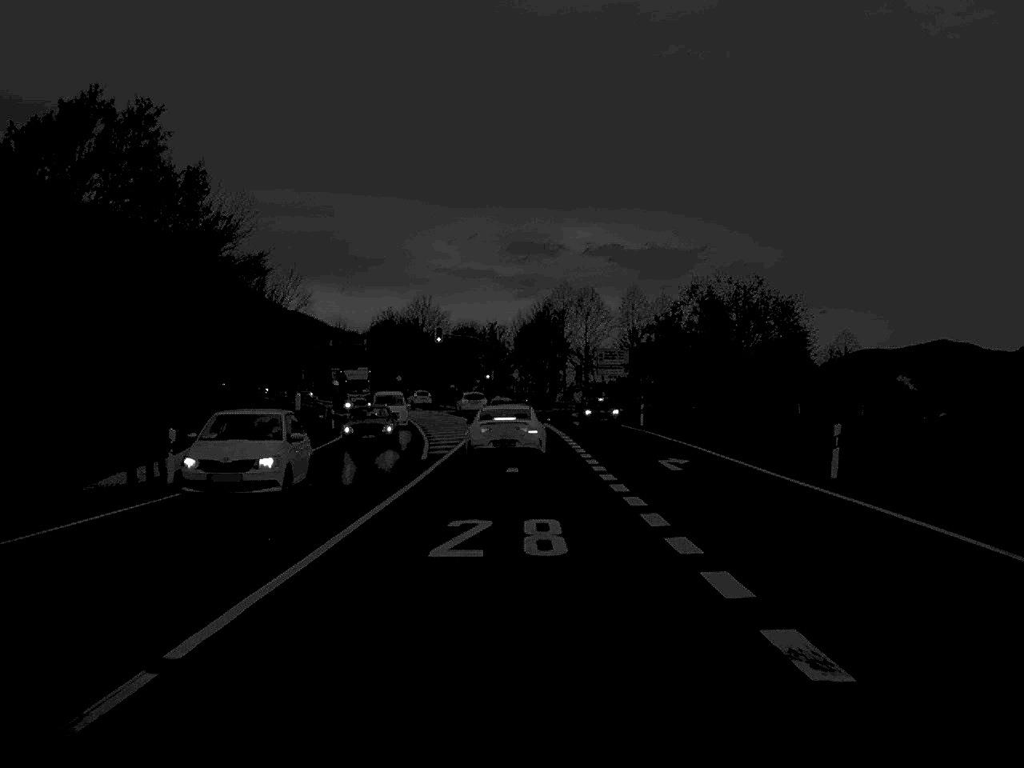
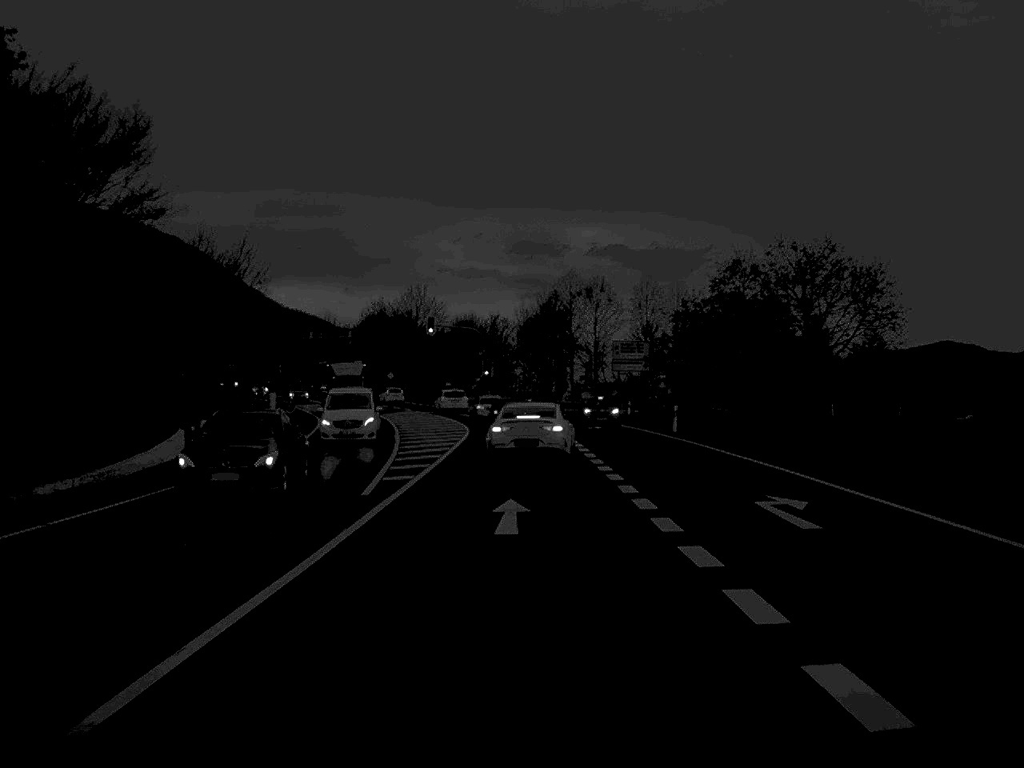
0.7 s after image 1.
(0.0, +13.1) m; 0°
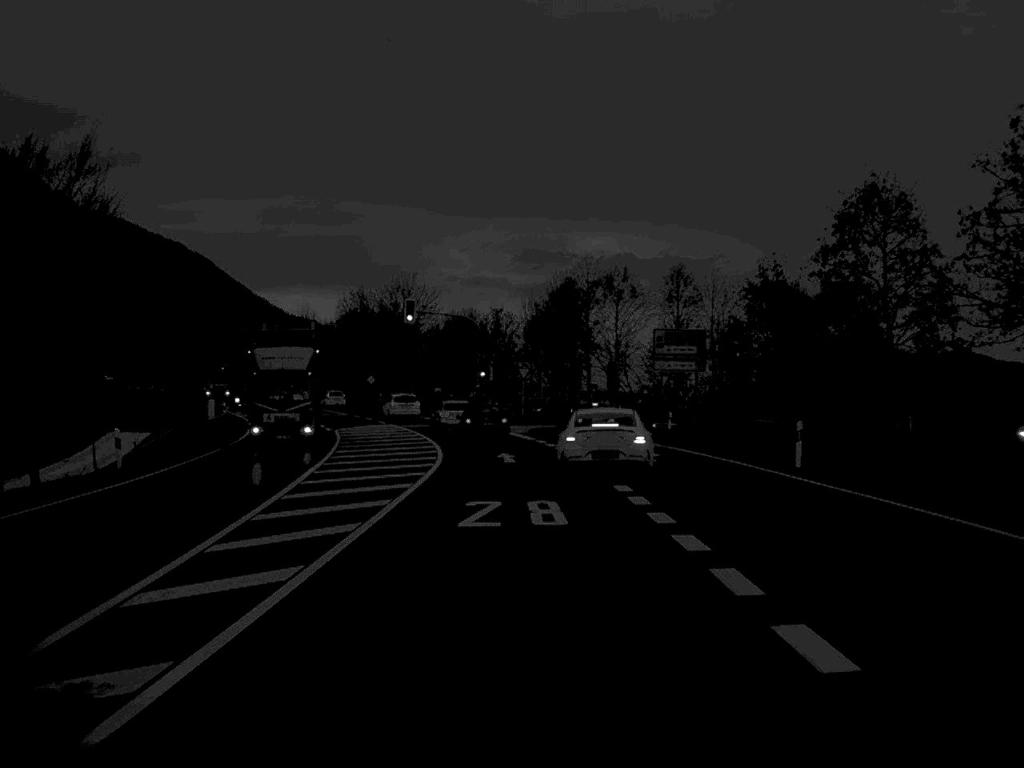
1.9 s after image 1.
(0.0, +22.4) m; 0°
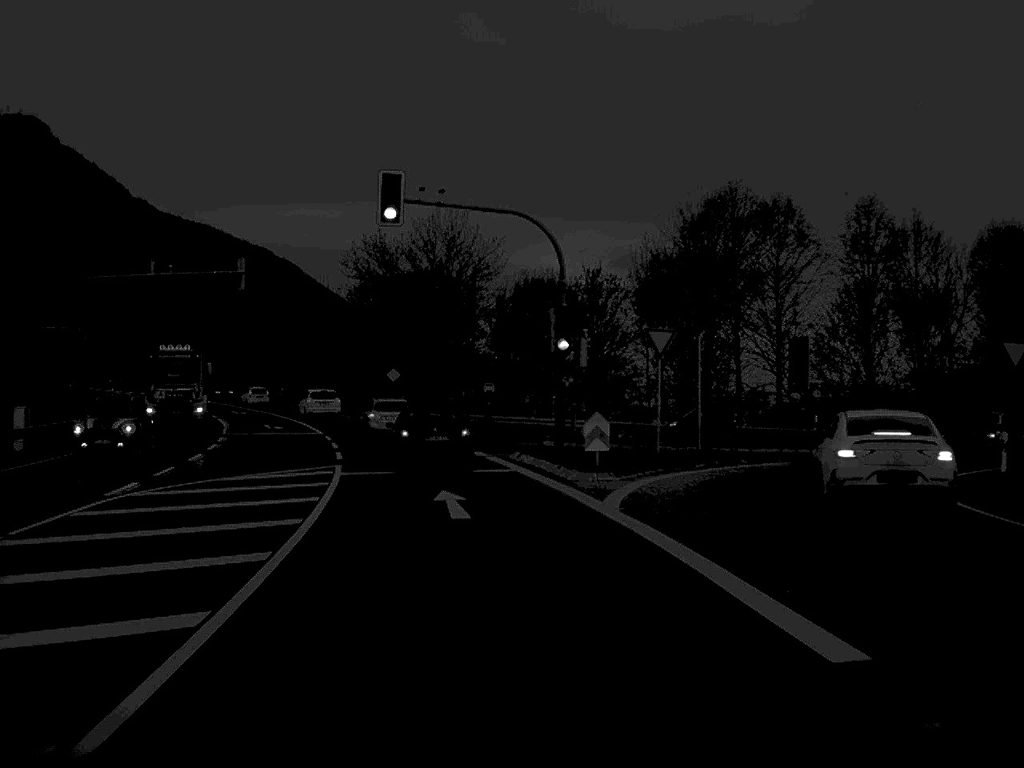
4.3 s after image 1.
(-1.0, +41.5) m; -4°
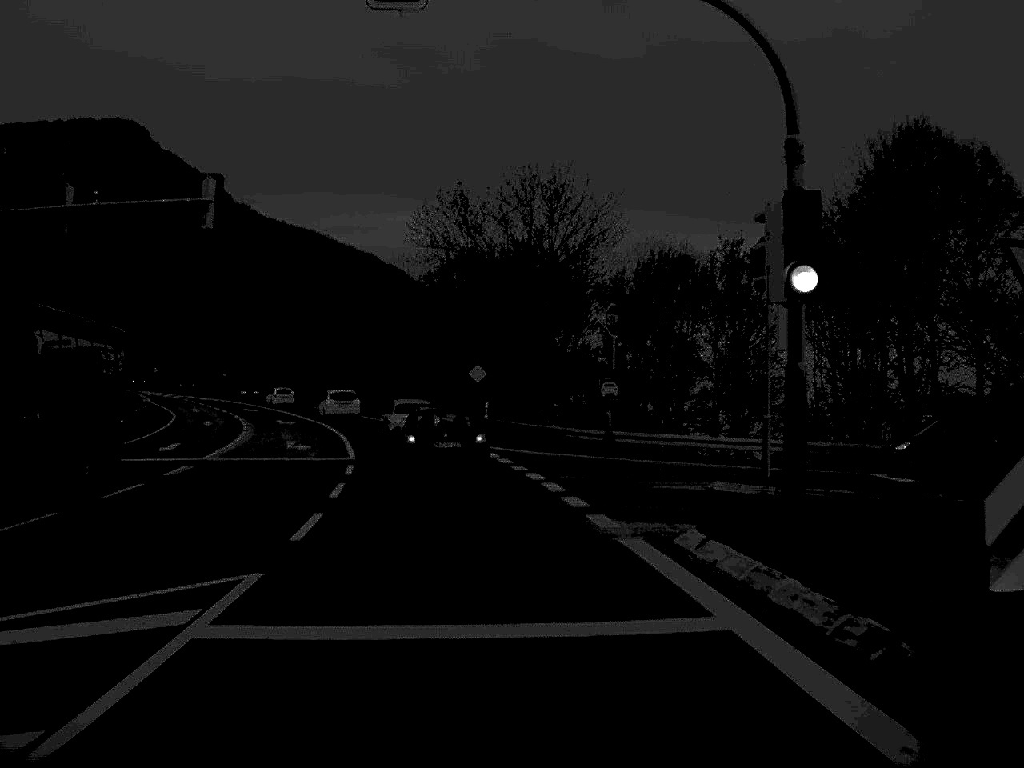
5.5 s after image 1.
(-0.7, +17.8) m; -5°
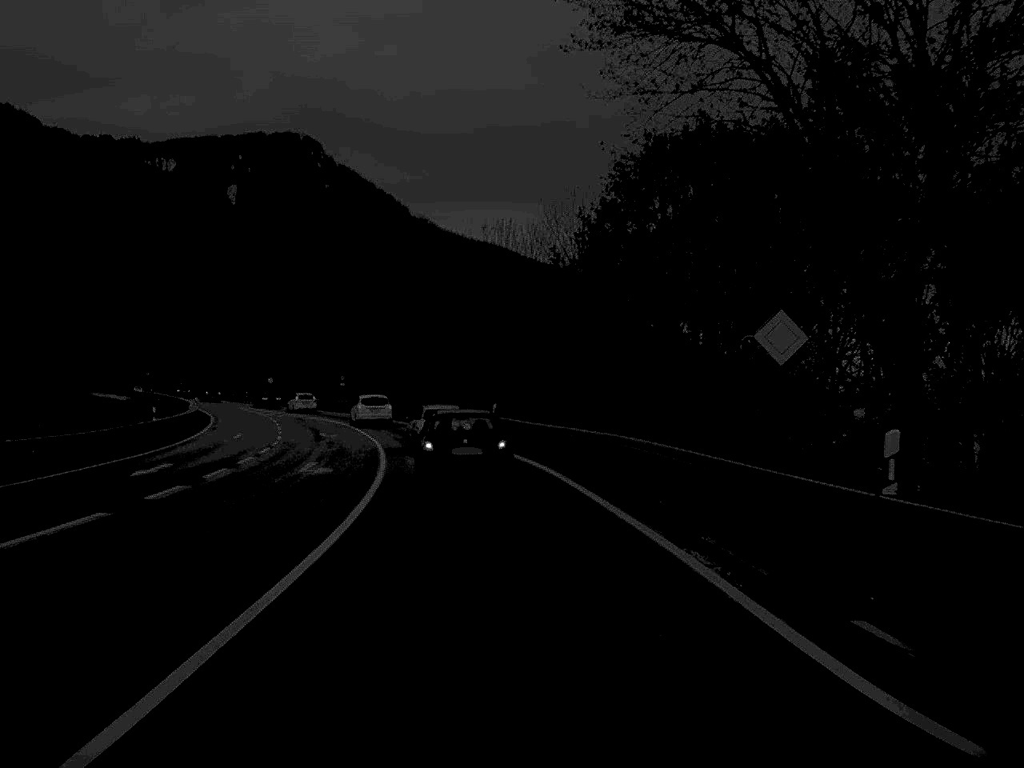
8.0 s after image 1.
(-2.7, +35.4) m; -8°
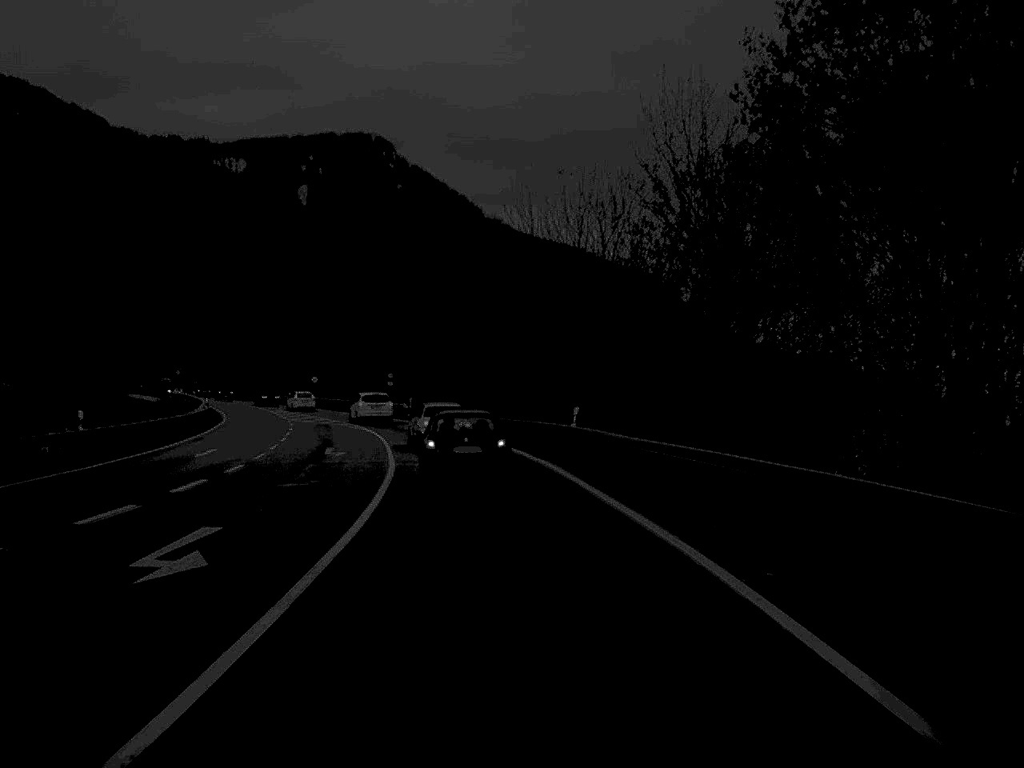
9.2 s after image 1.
(-0.5, +17.0) m; -3°
